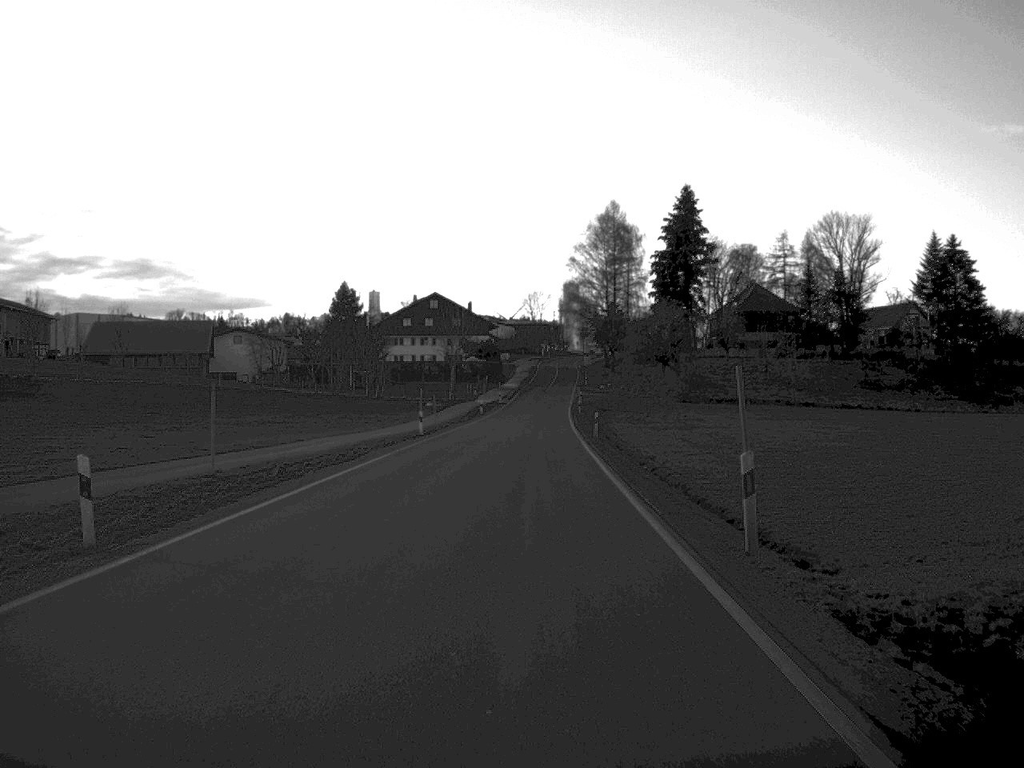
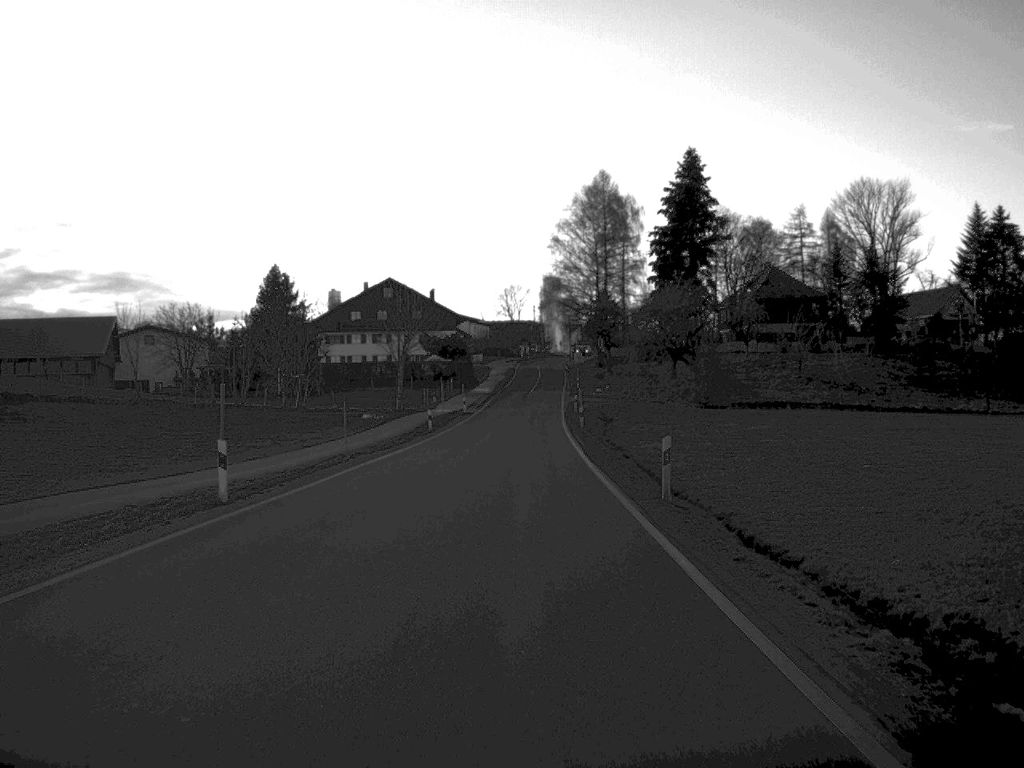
(+0.2, +31.8) m; +1°
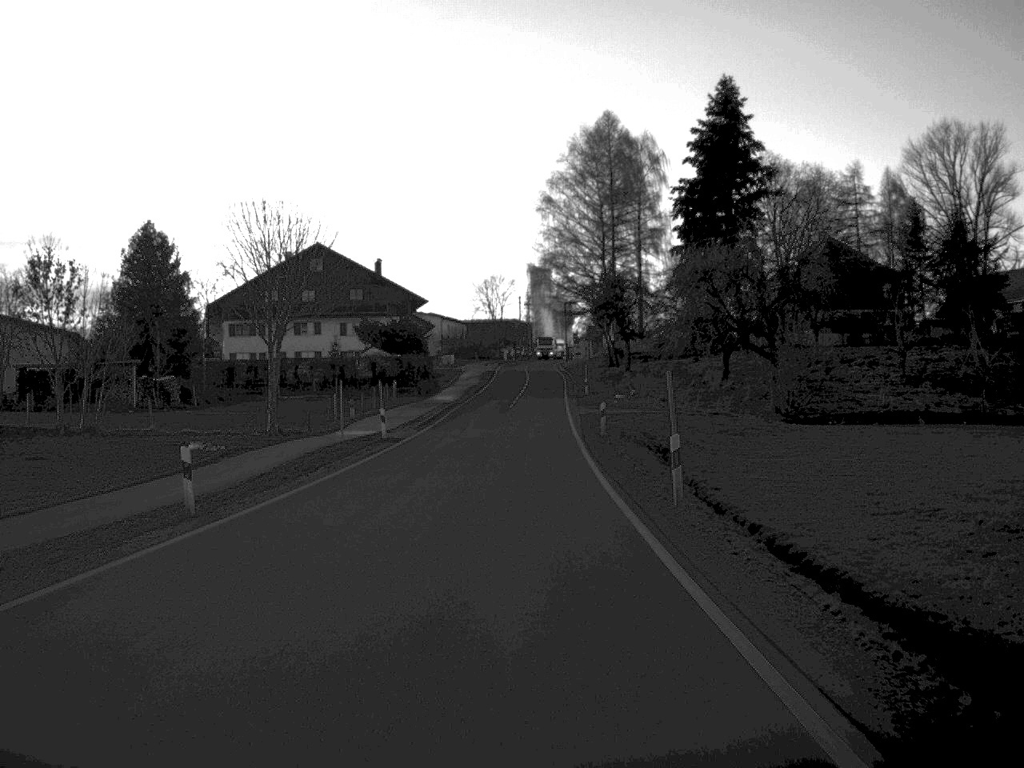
(+0.2, +40.6) m; +1°
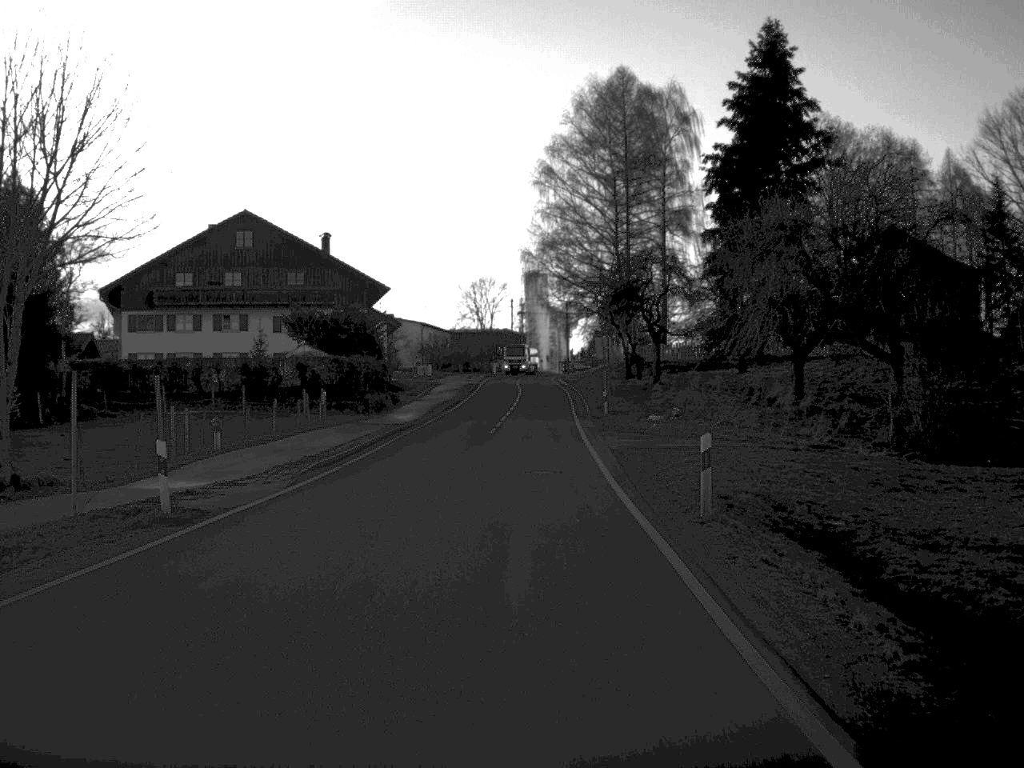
(+0.1, +25.0) m; 0°
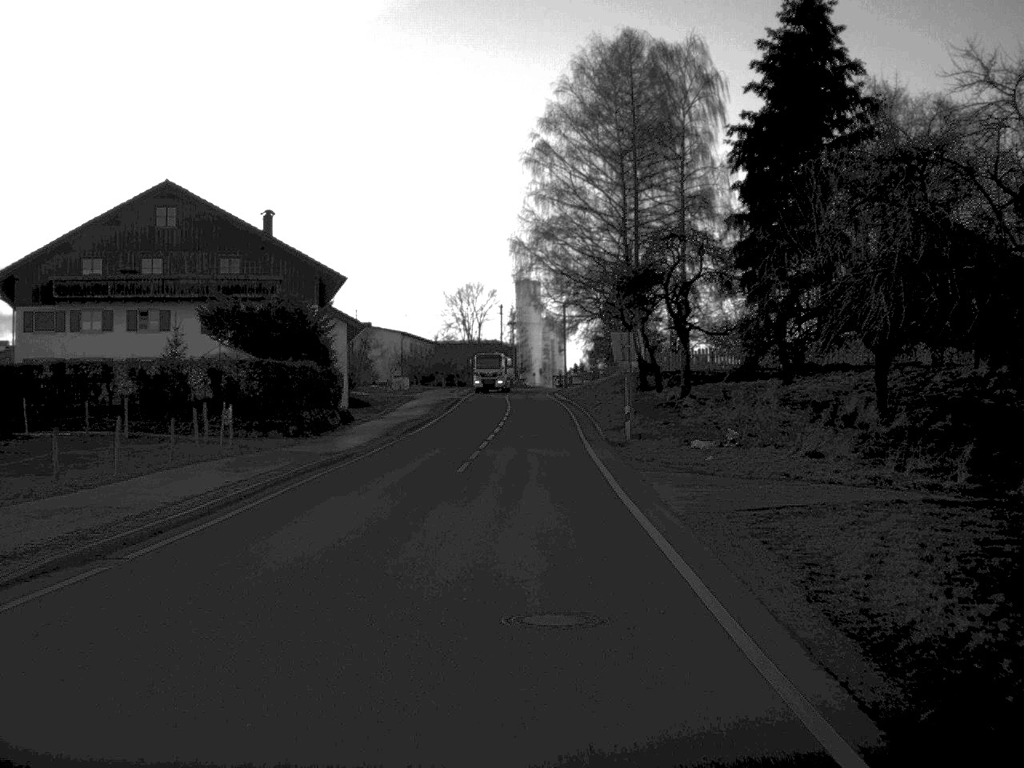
(0.0, +15.8) m; 0°
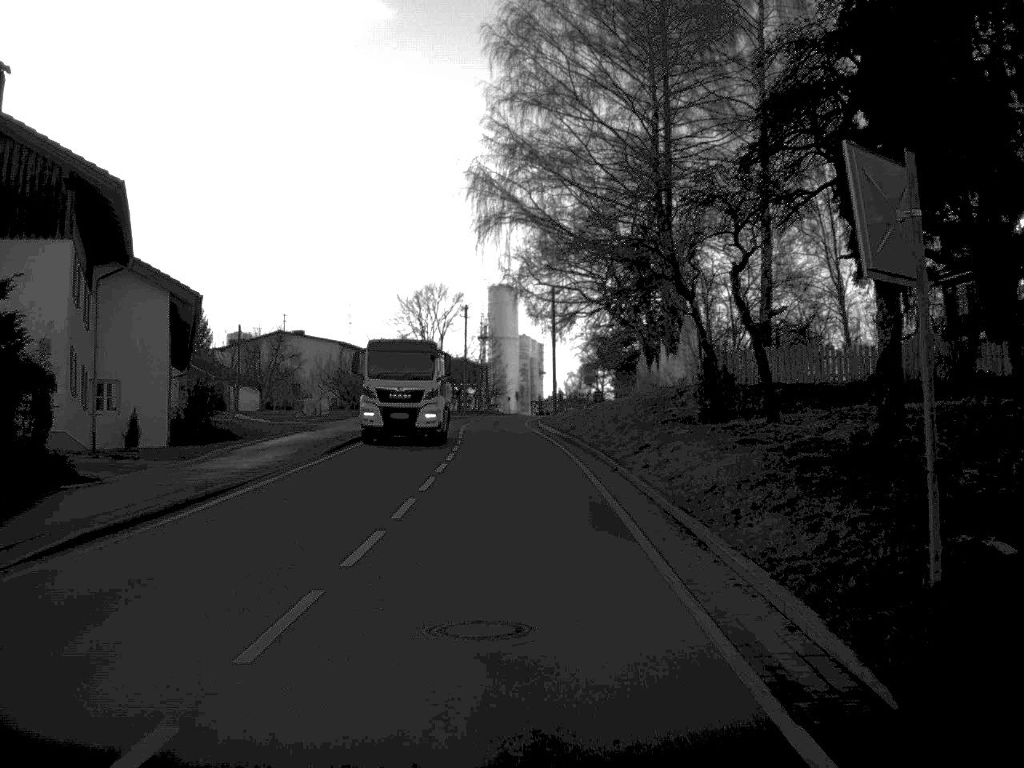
(+0.4, +32.5) m; +1°
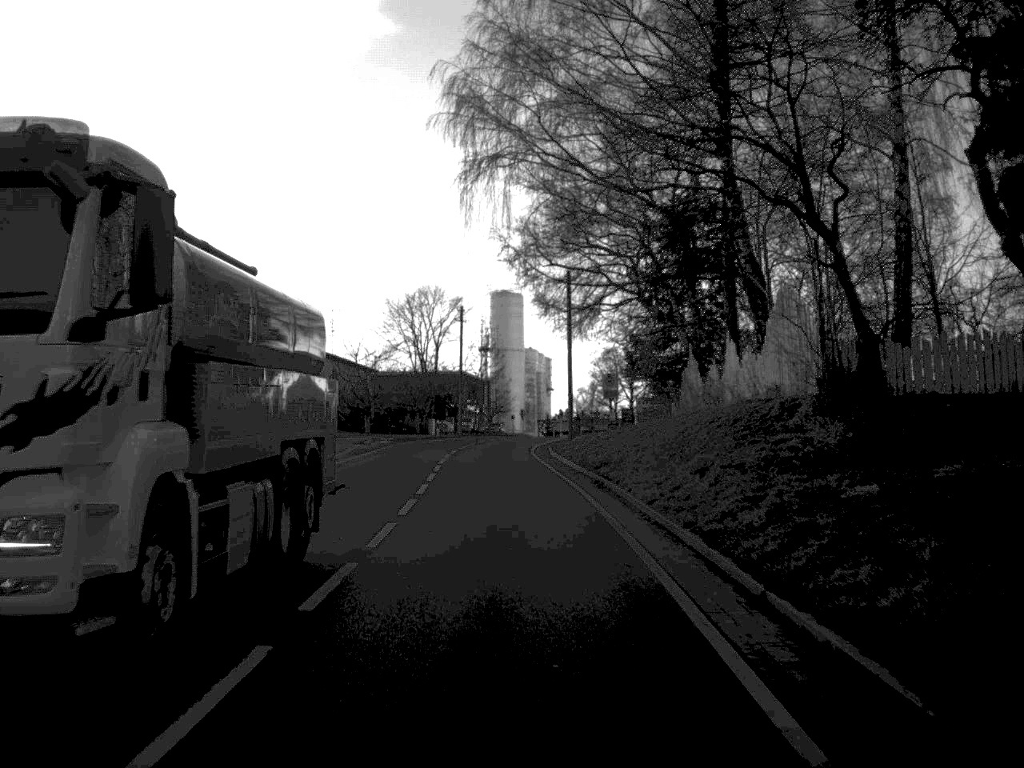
(0.0, +15.7) m; 0°
